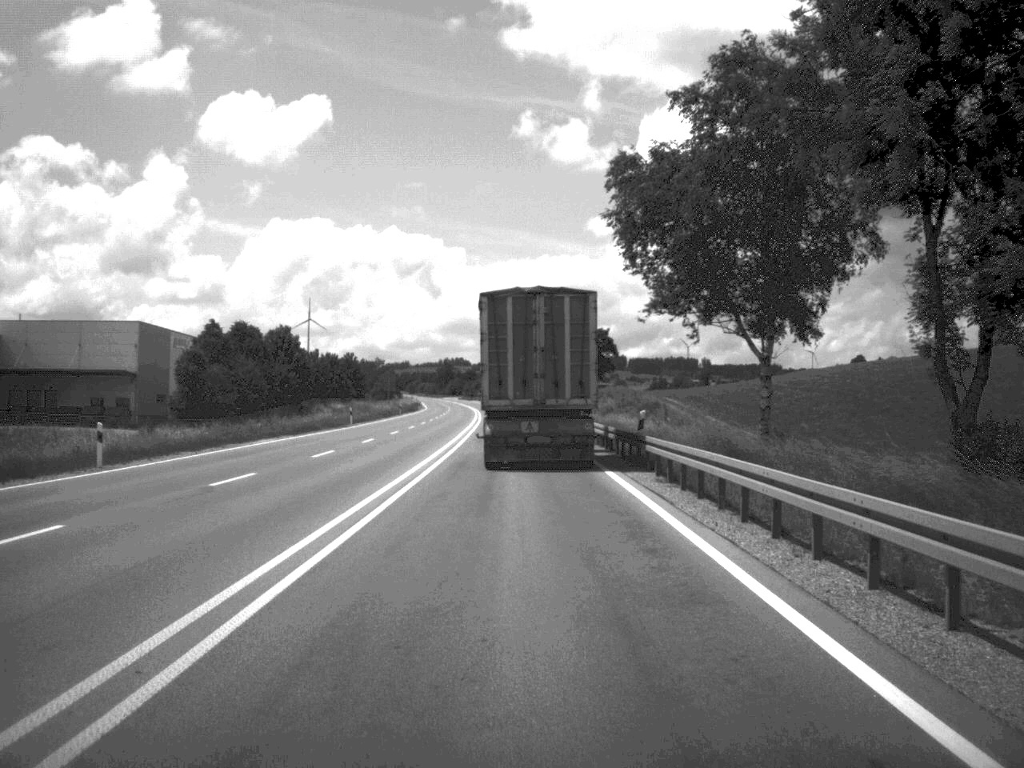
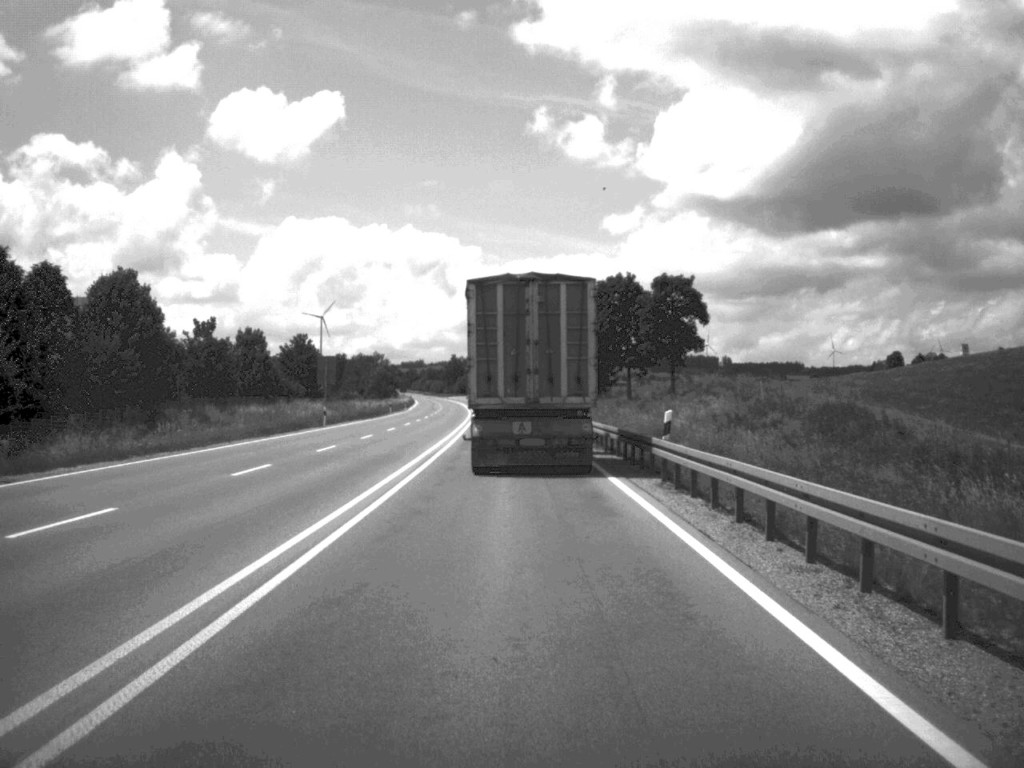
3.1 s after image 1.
(-0.6, +57.4) m; -1°
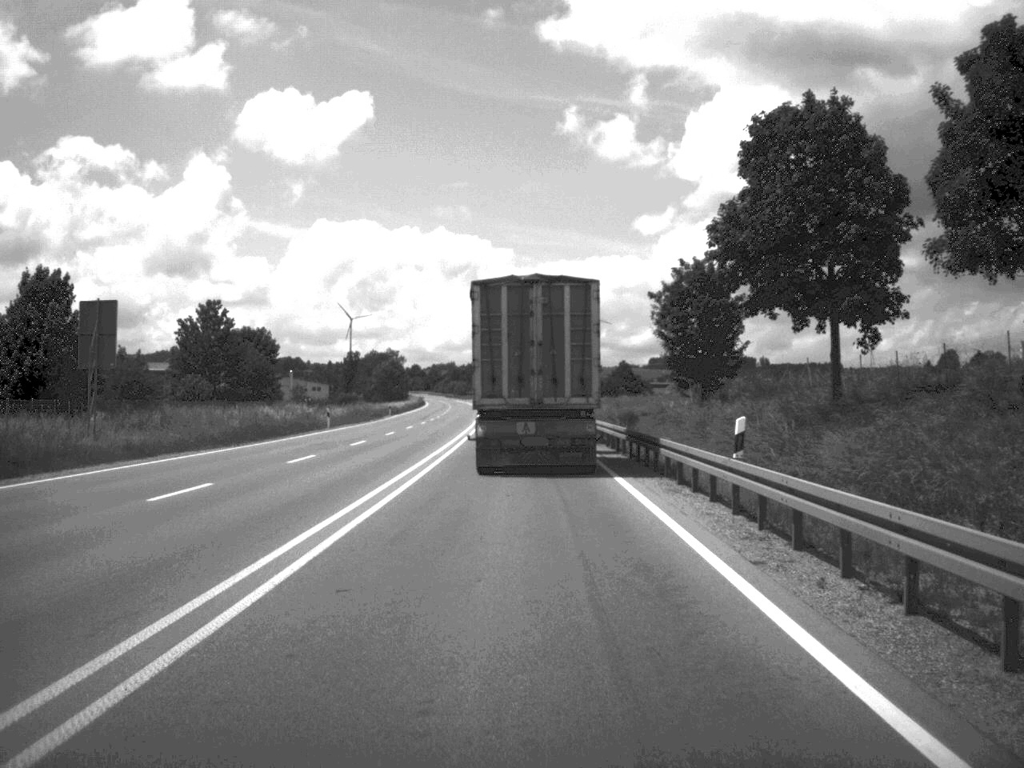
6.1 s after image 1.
(-0.7, +54.2) m; -2°
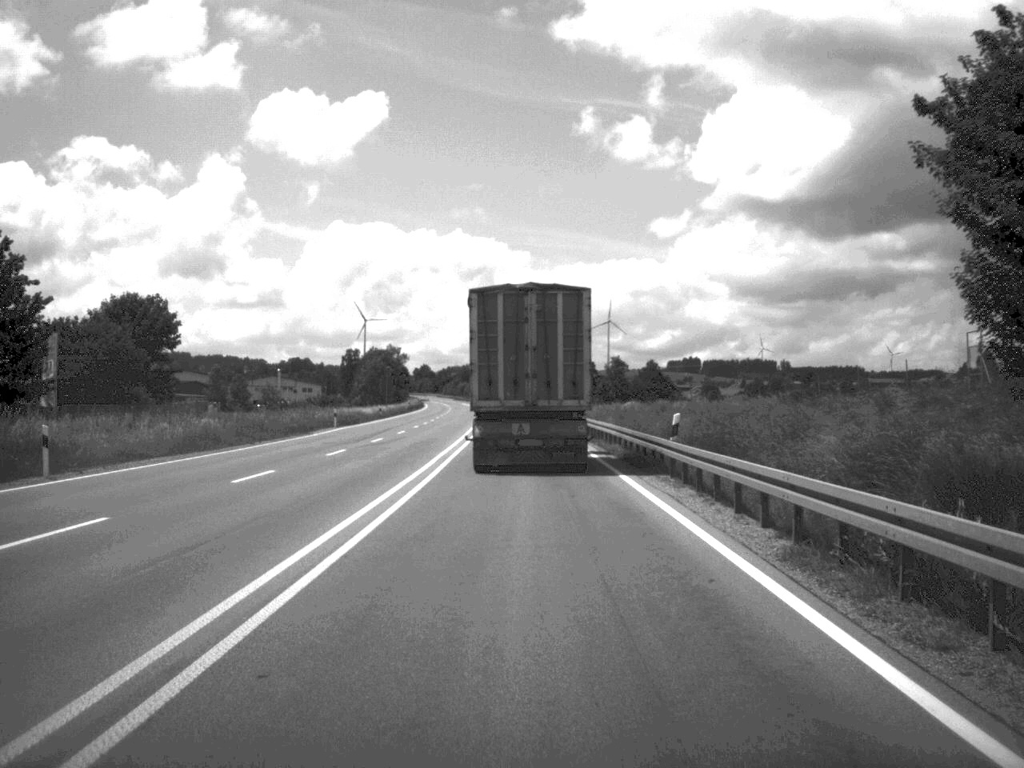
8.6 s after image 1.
(-0.3, +42.8) m; -1°
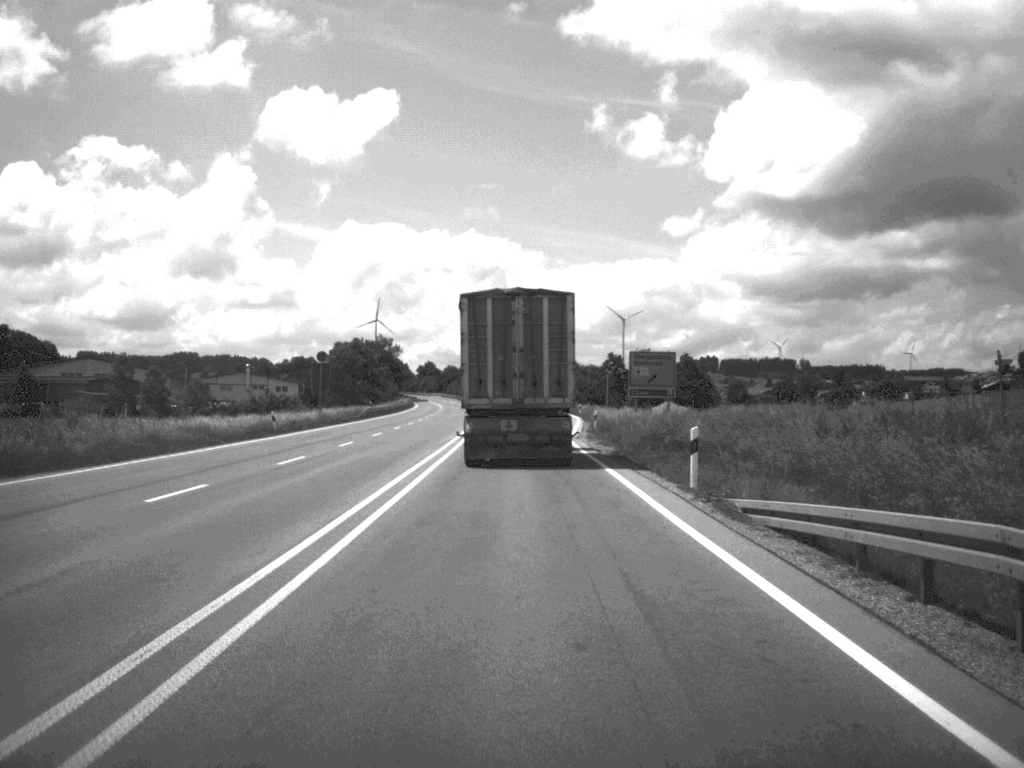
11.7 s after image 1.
(-0.4, +53.3) m; -1°
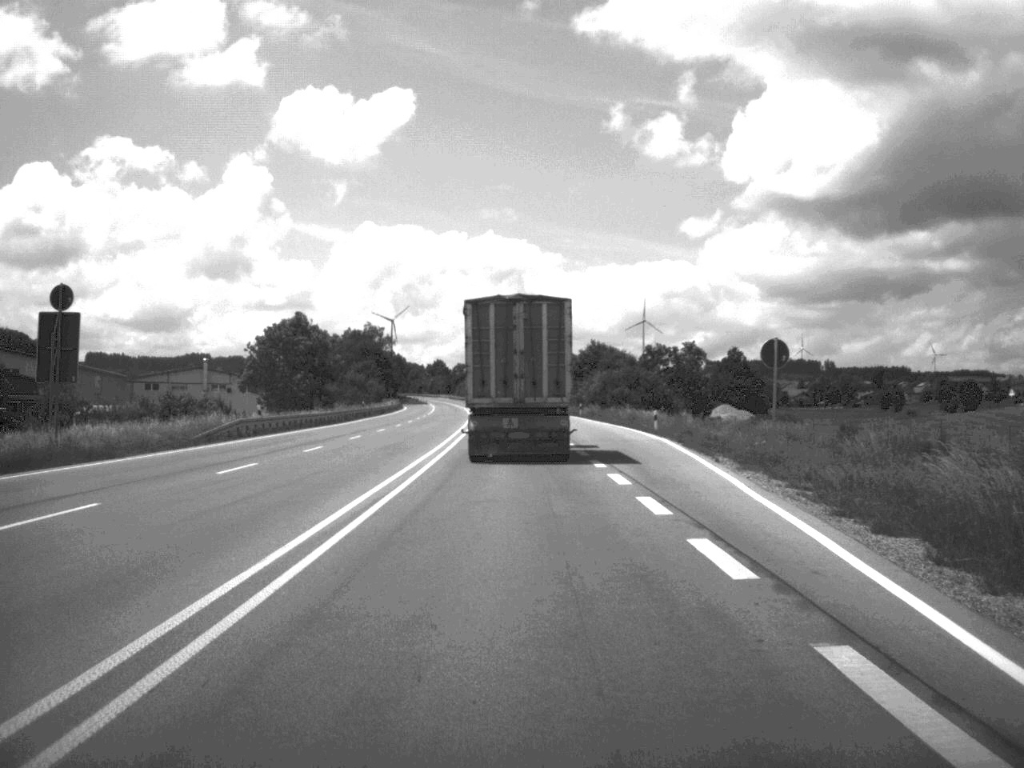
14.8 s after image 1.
(-0.4, +52.4) m; -1°
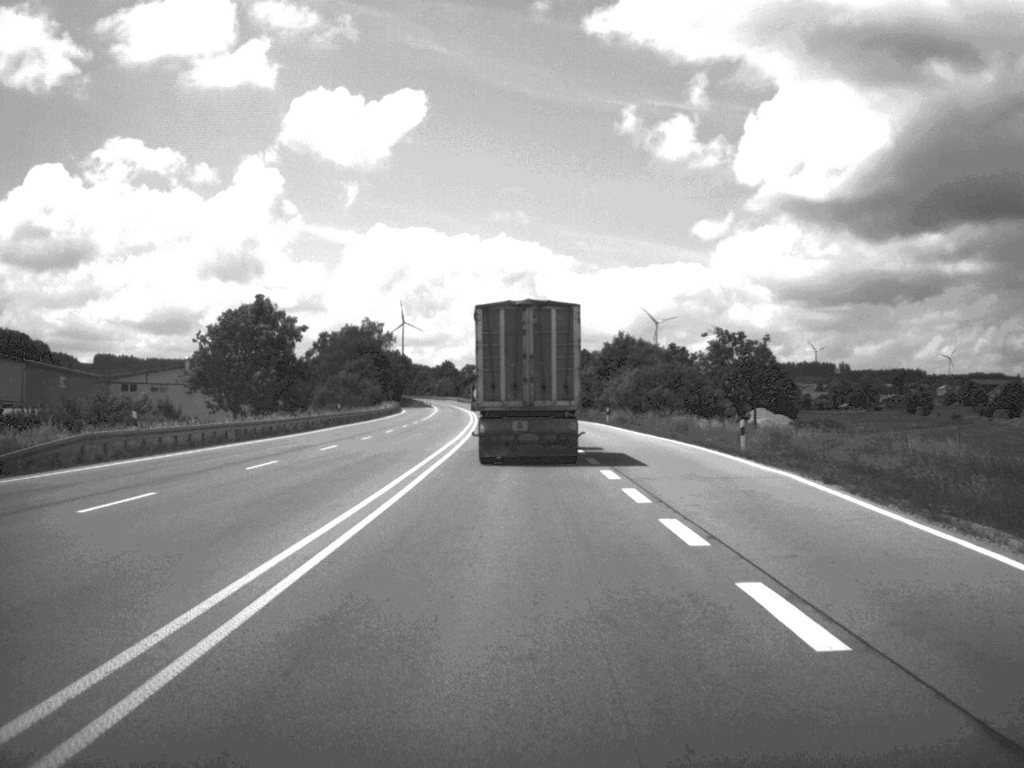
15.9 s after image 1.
(-0.1, +20.6) m; -1°
